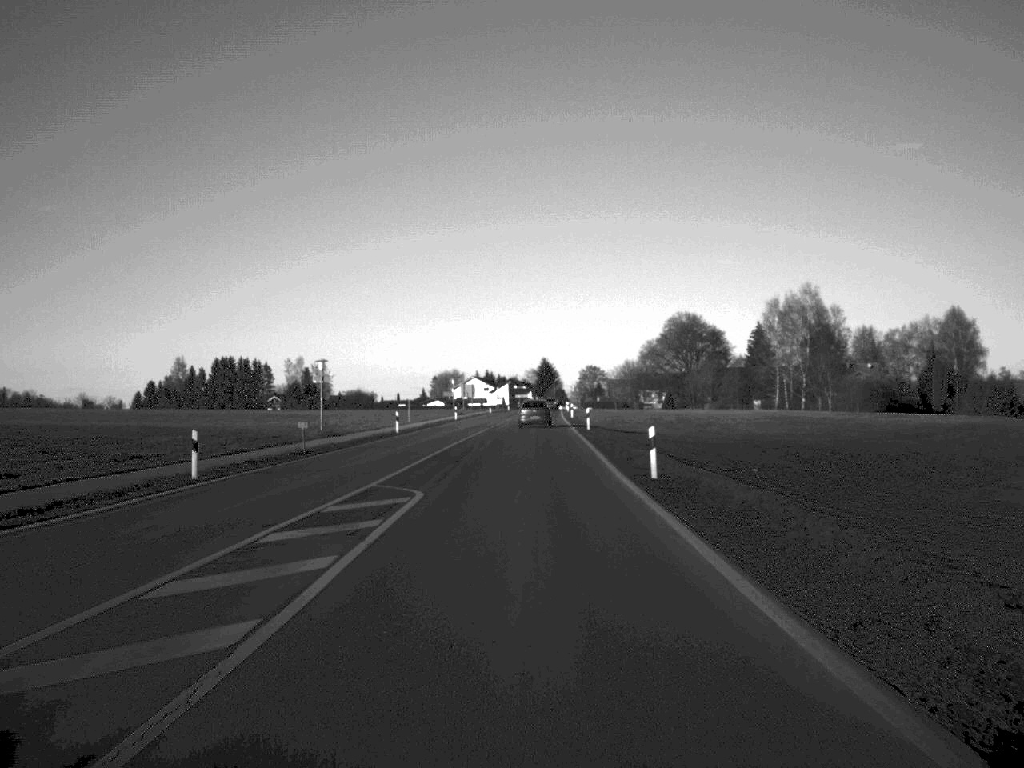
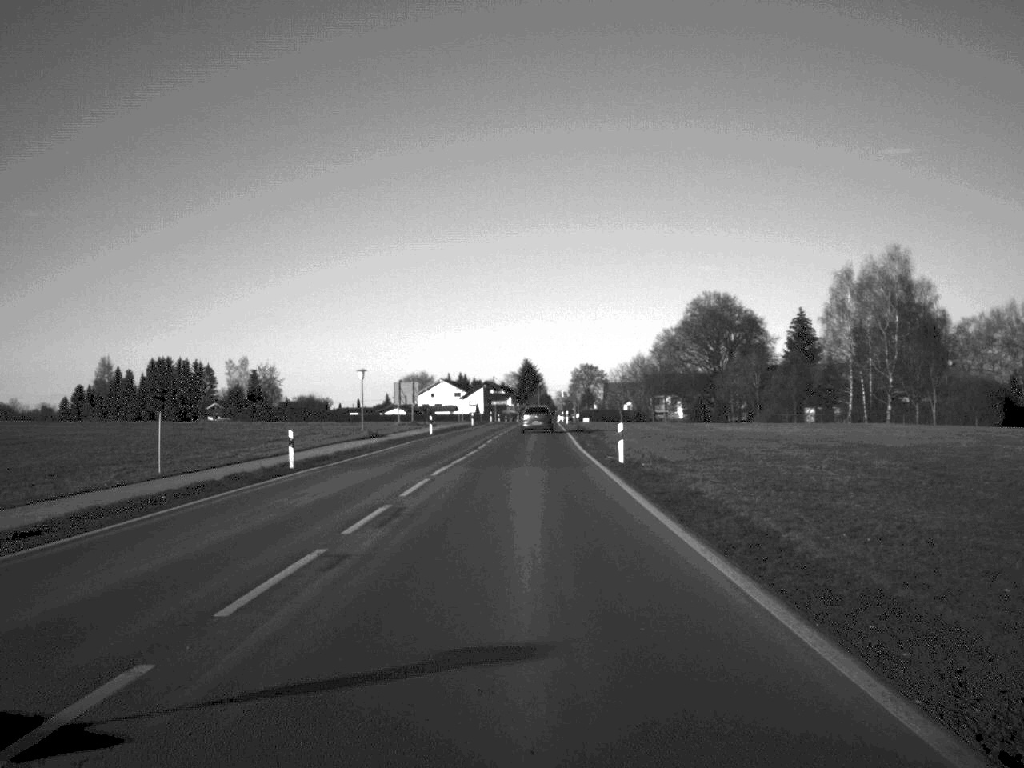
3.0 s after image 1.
(+0.4, +63.1) m; +1°
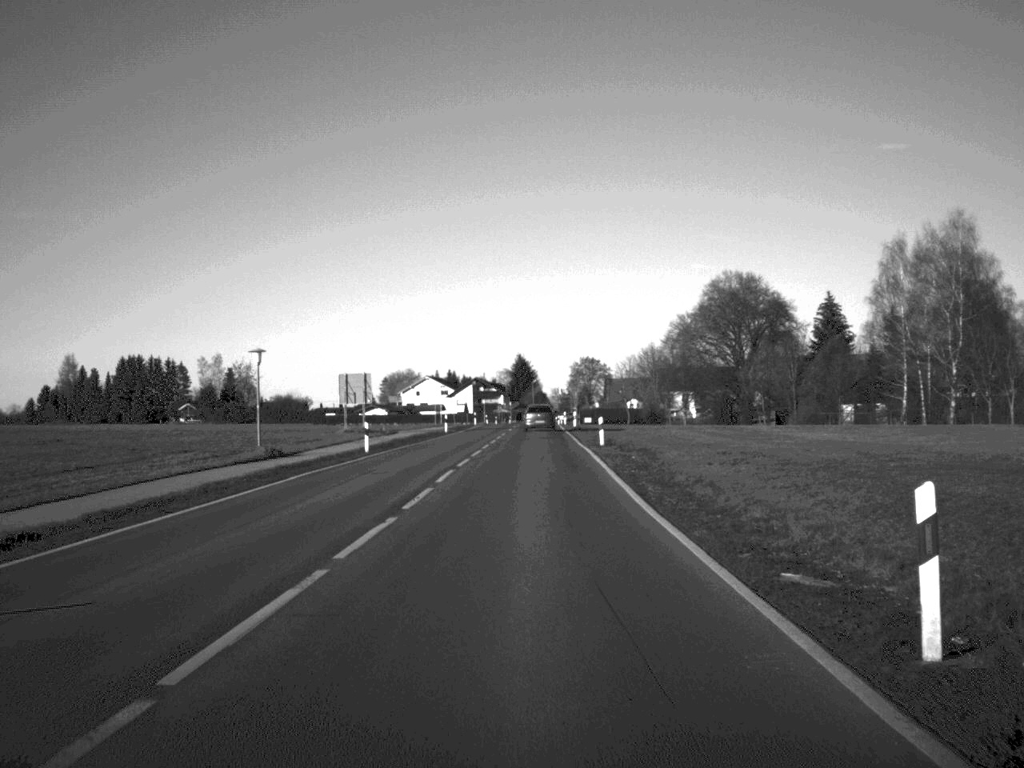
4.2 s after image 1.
(0.0, +26.4) m; 0°
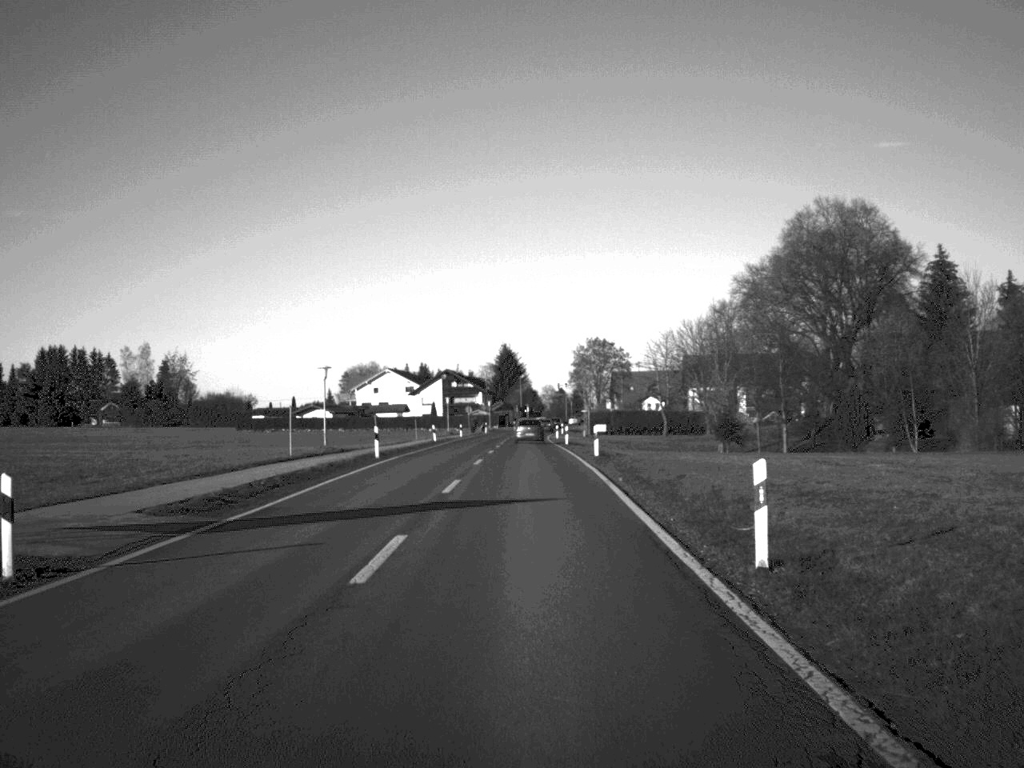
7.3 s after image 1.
(+0.3, +61.2) m; 0°
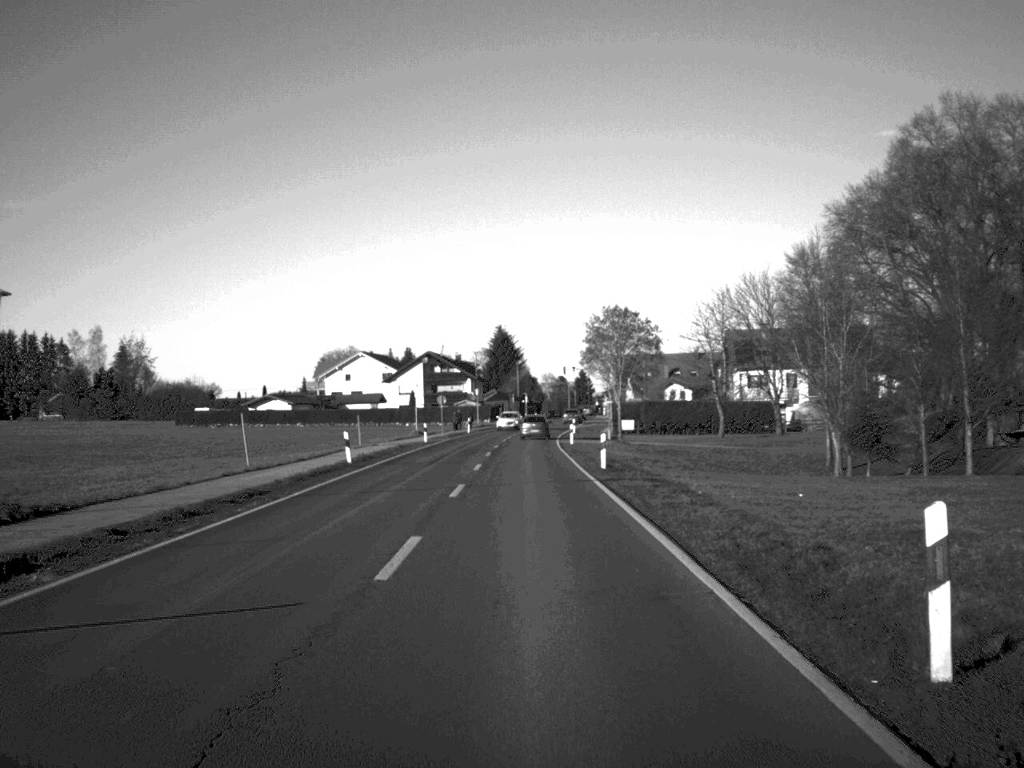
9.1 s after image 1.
(0.0, +35.1) m; 0°
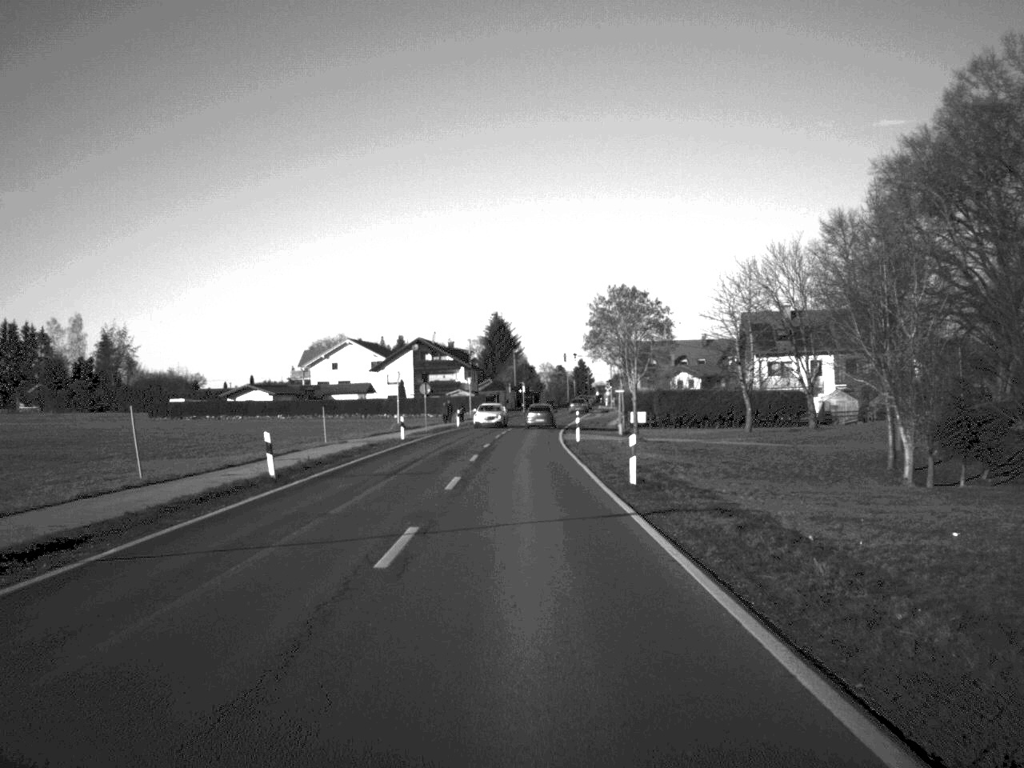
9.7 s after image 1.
(0.0, +11.2) m; 0°
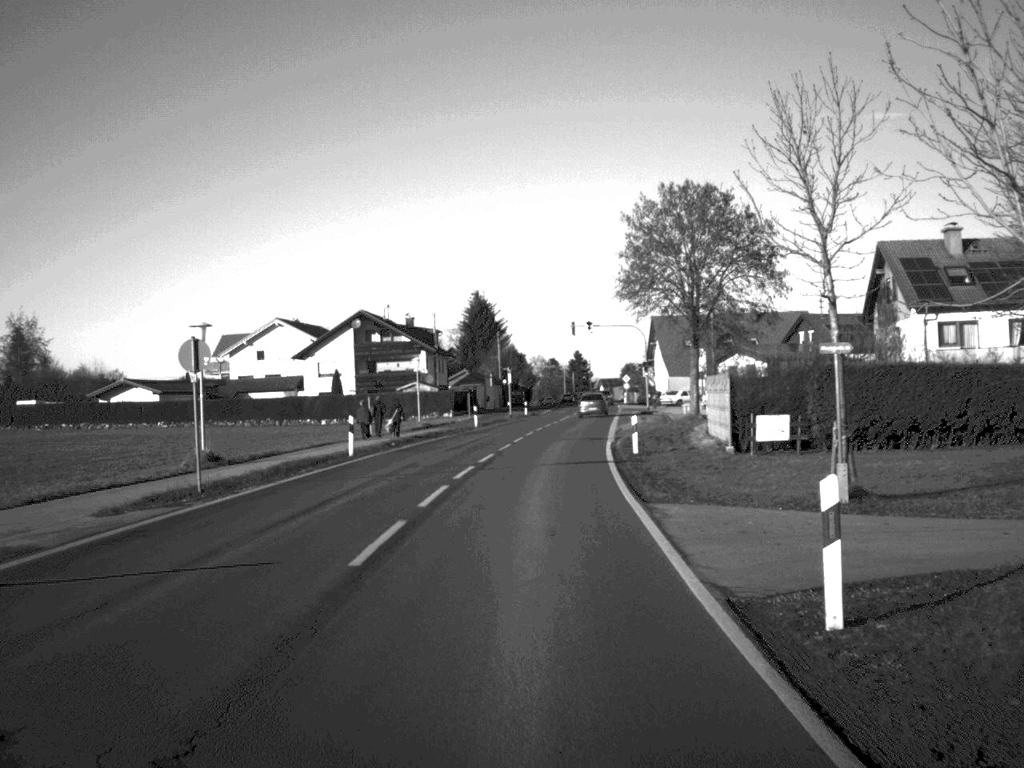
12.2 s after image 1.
(0.0, +47.4) m; 0°
